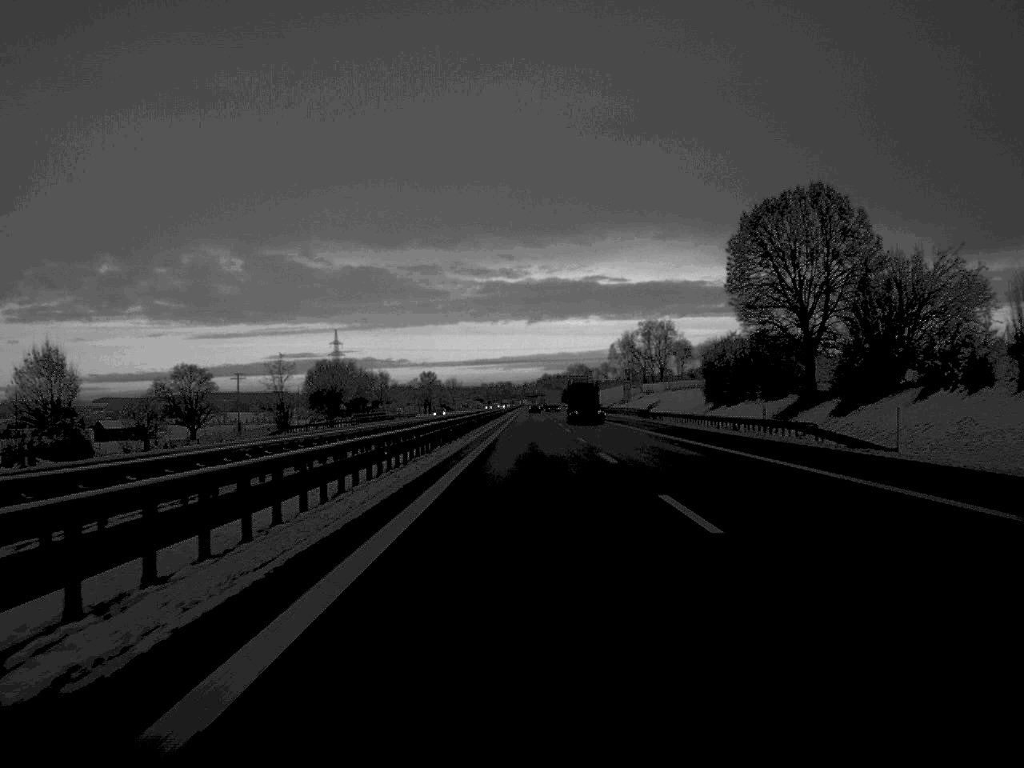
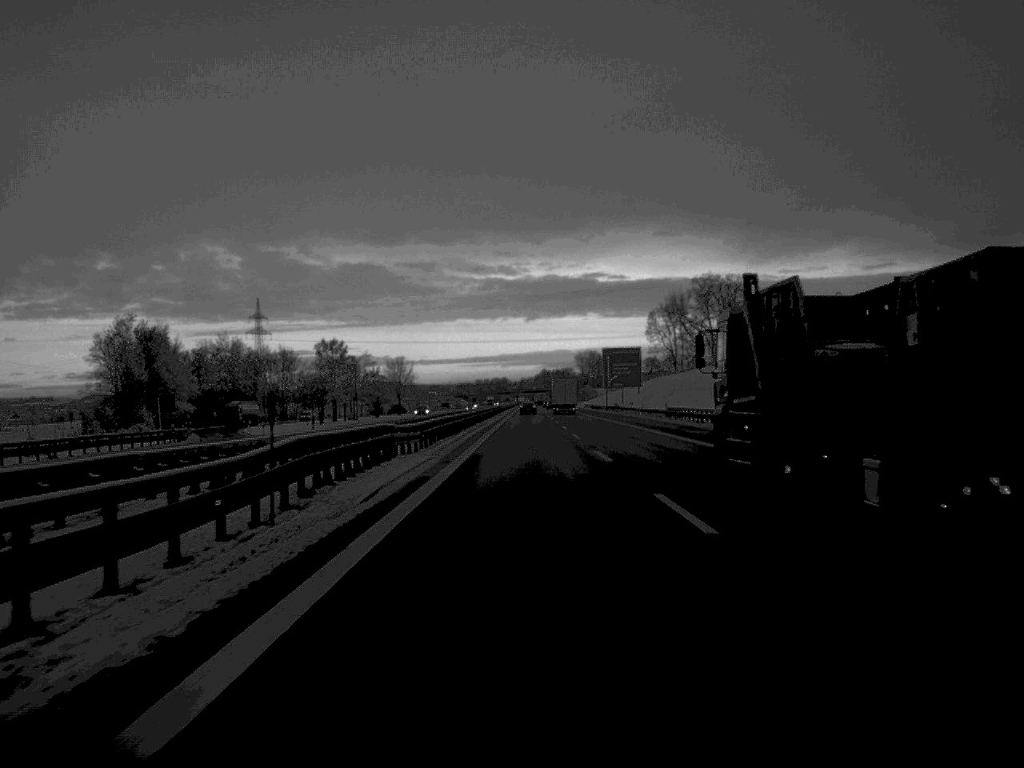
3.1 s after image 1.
(+0.3, +161.6) m; 0°
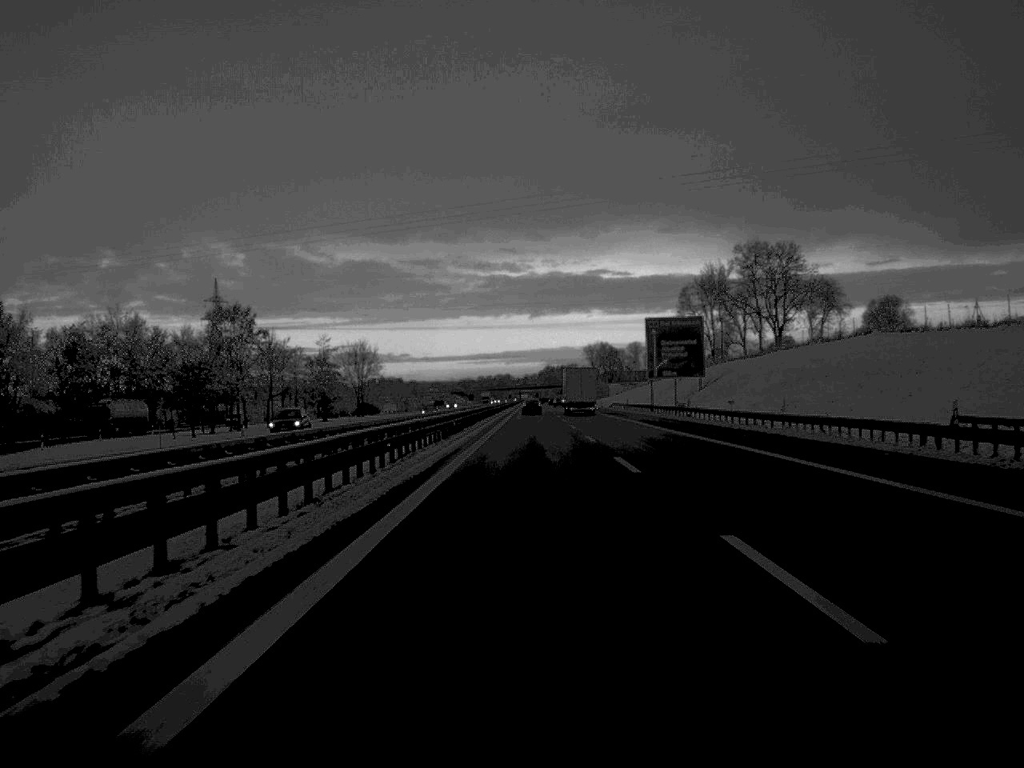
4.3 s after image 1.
(-0.1, +60.3) m; 0°
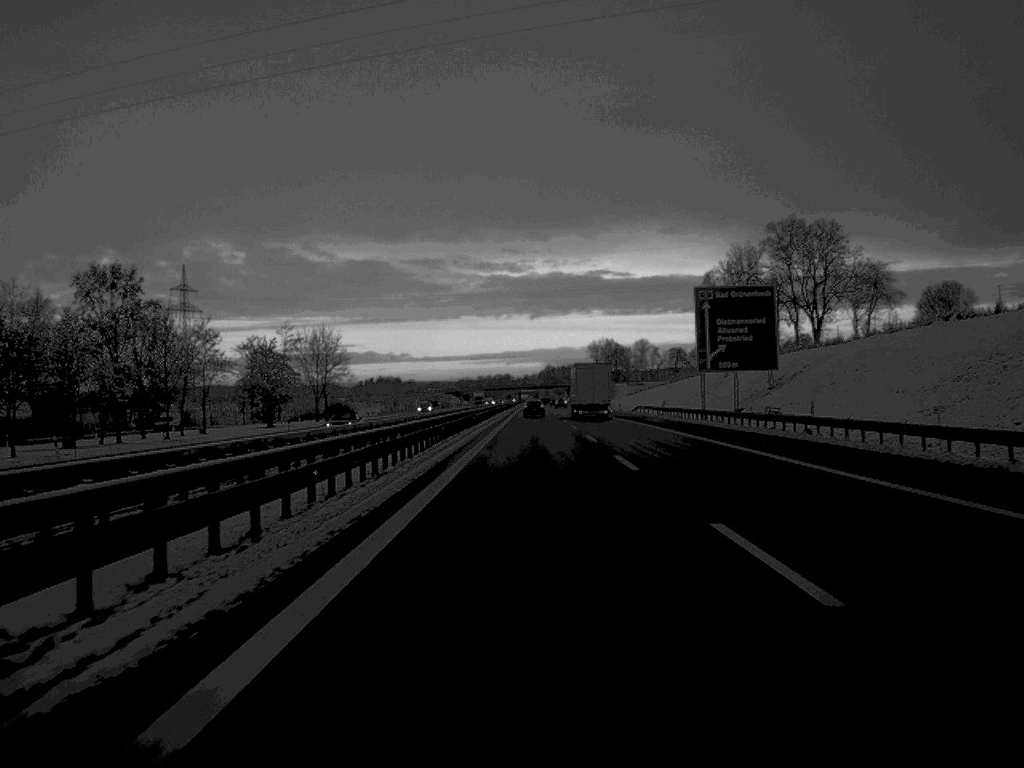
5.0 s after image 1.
(0.0, +34.1) m; 0°
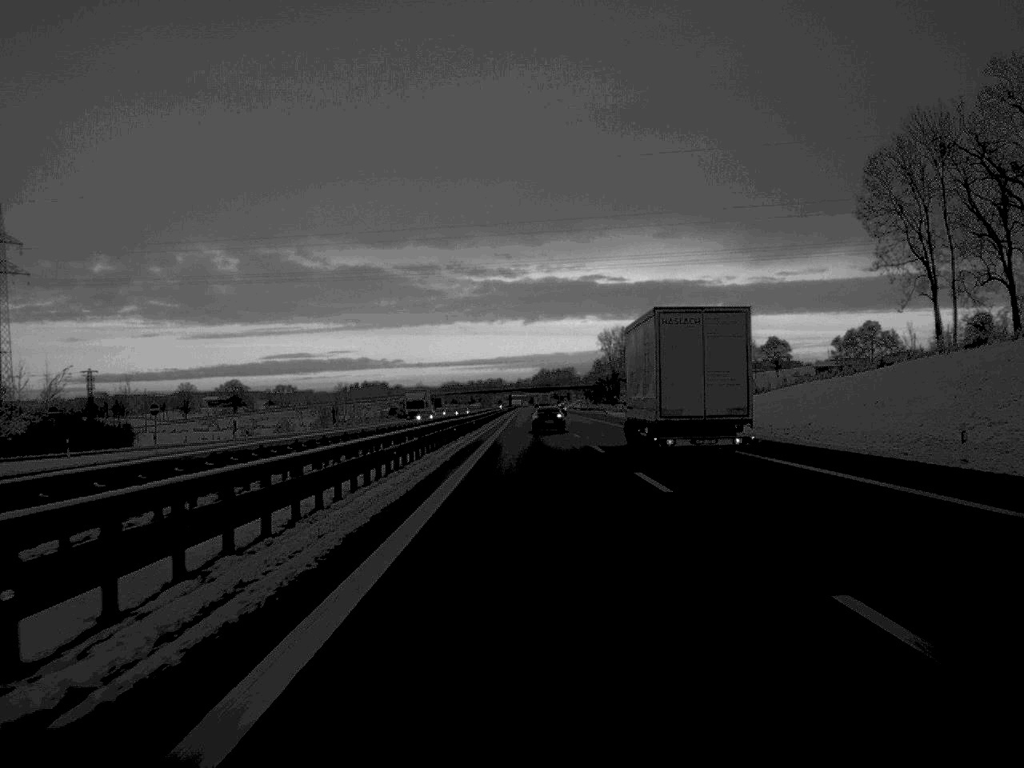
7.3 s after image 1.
(+0.2, +113.0) m; 0°
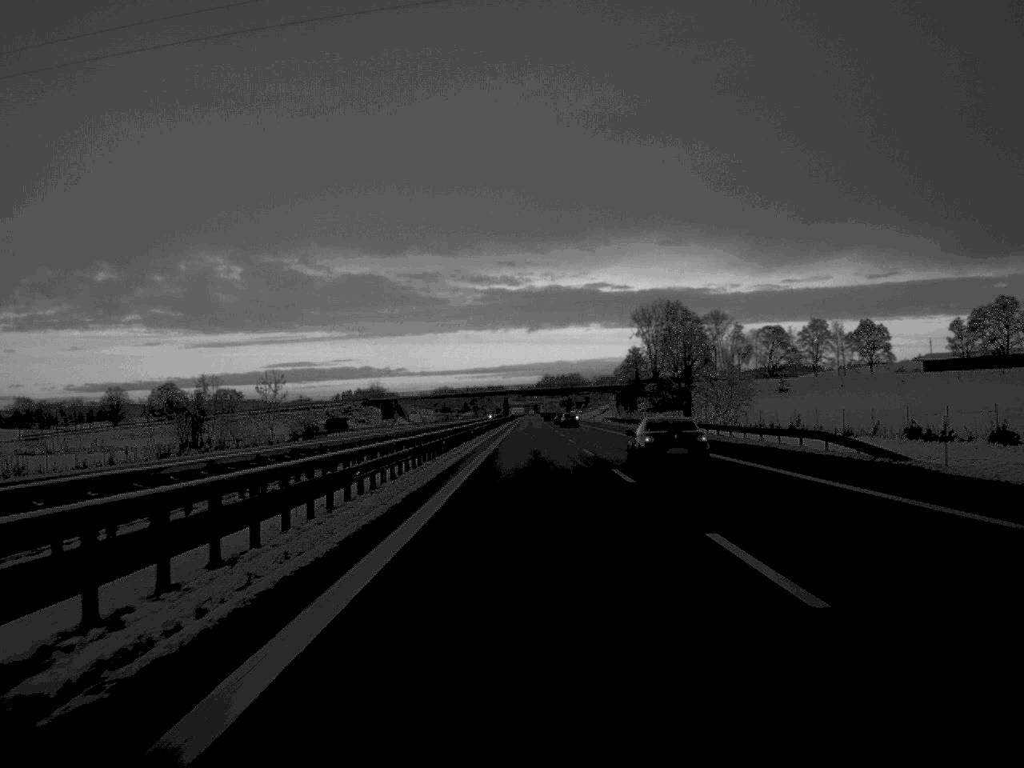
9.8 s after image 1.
(-0.1, +119.7) m; 0°
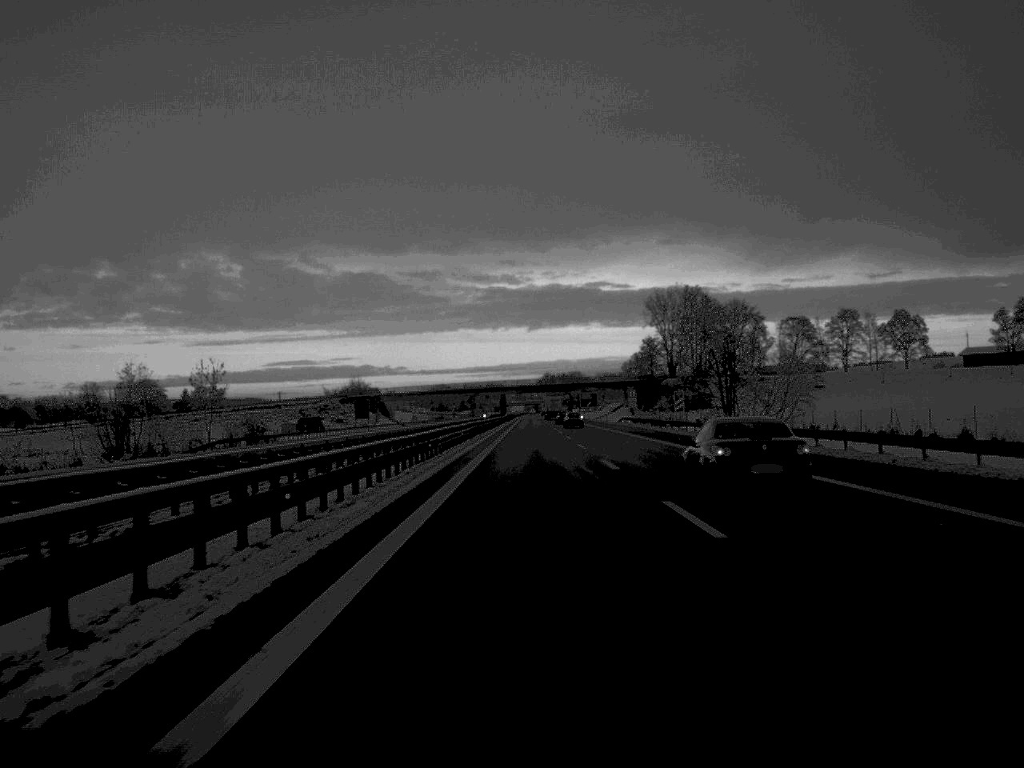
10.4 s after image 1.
(0.0, +30.6) m; 0°
